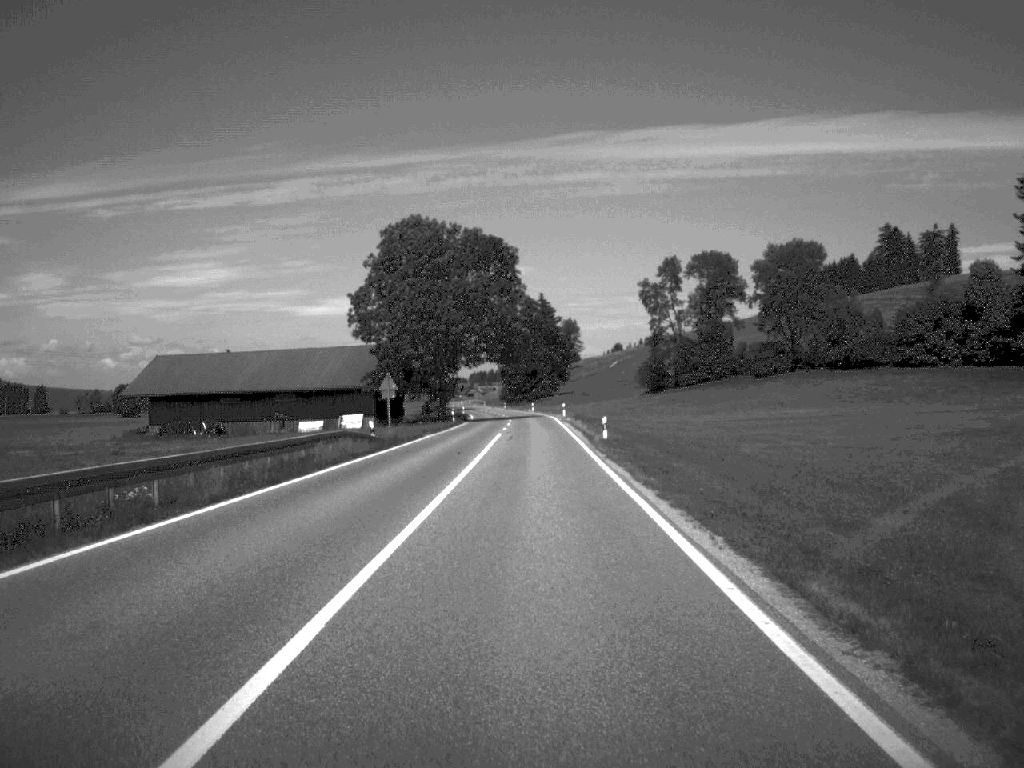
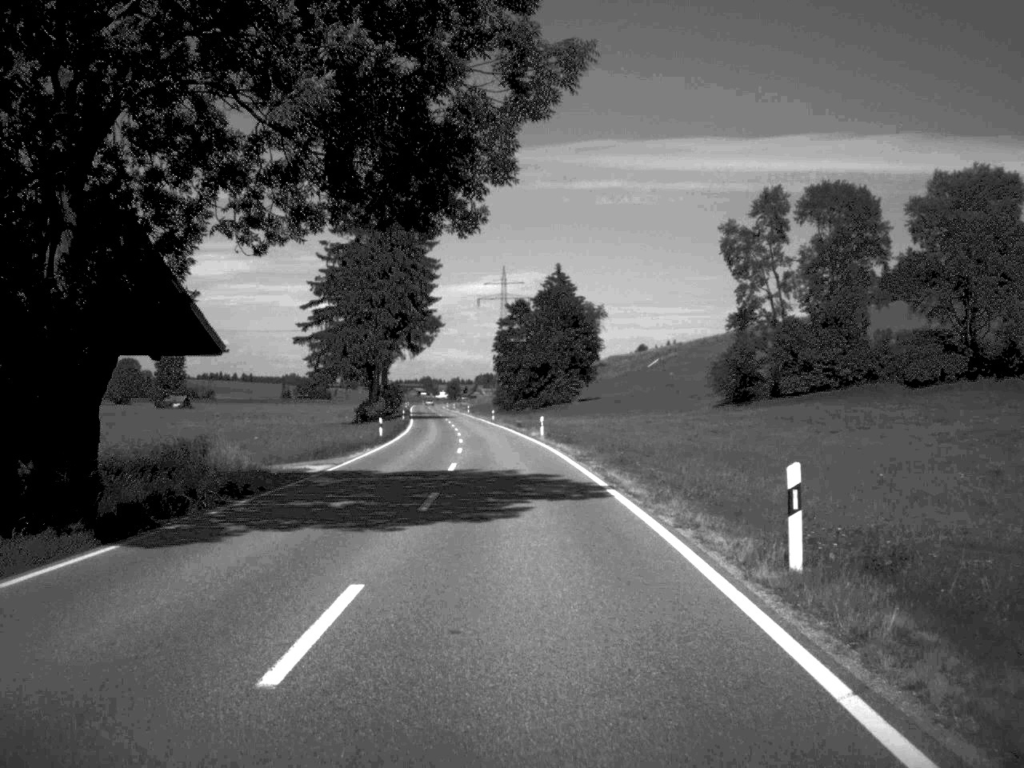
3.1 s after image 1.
(+0.1, +79.9) m; -1°
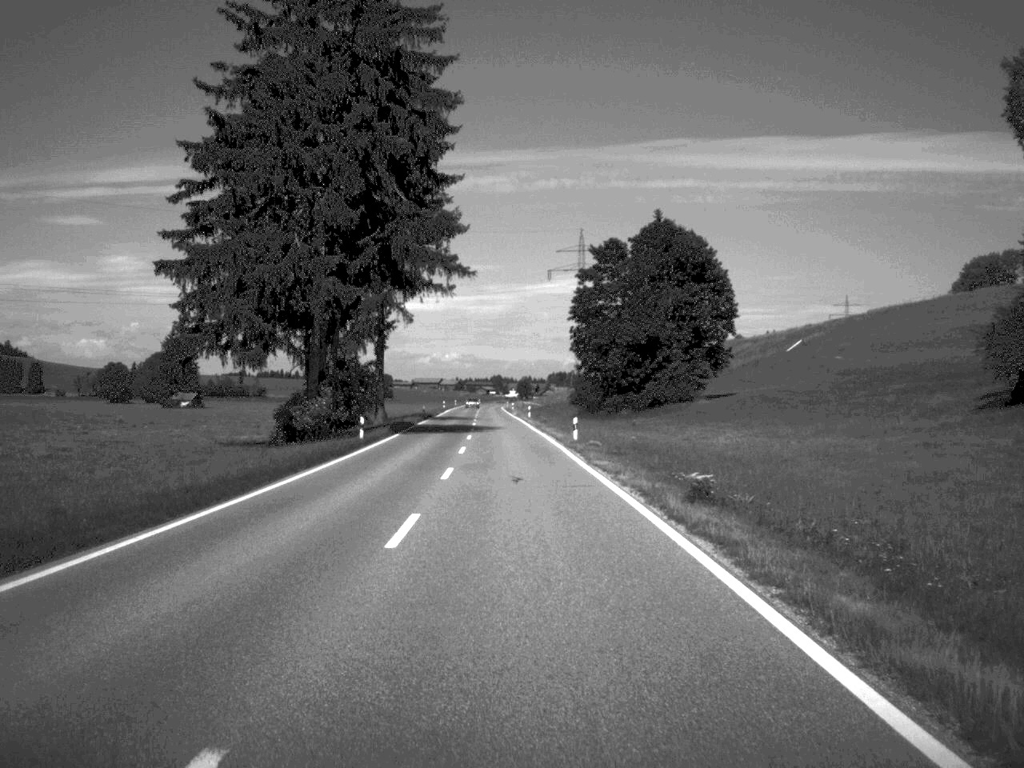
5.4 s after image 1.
(-2.0, +63.9) m; -3°
